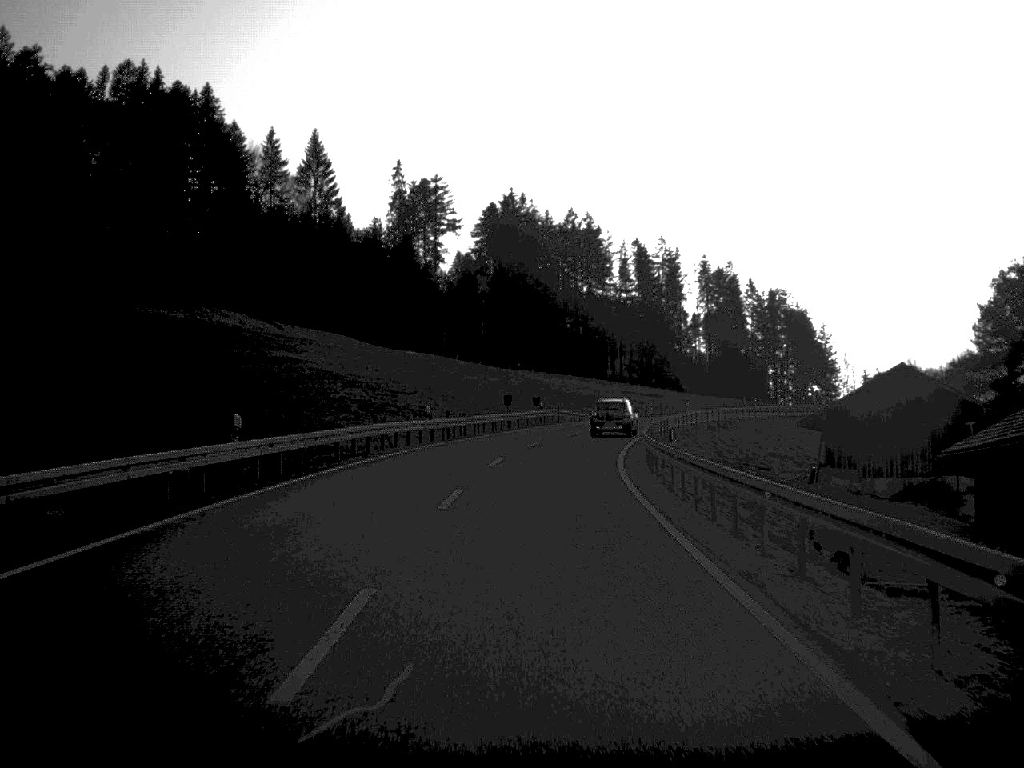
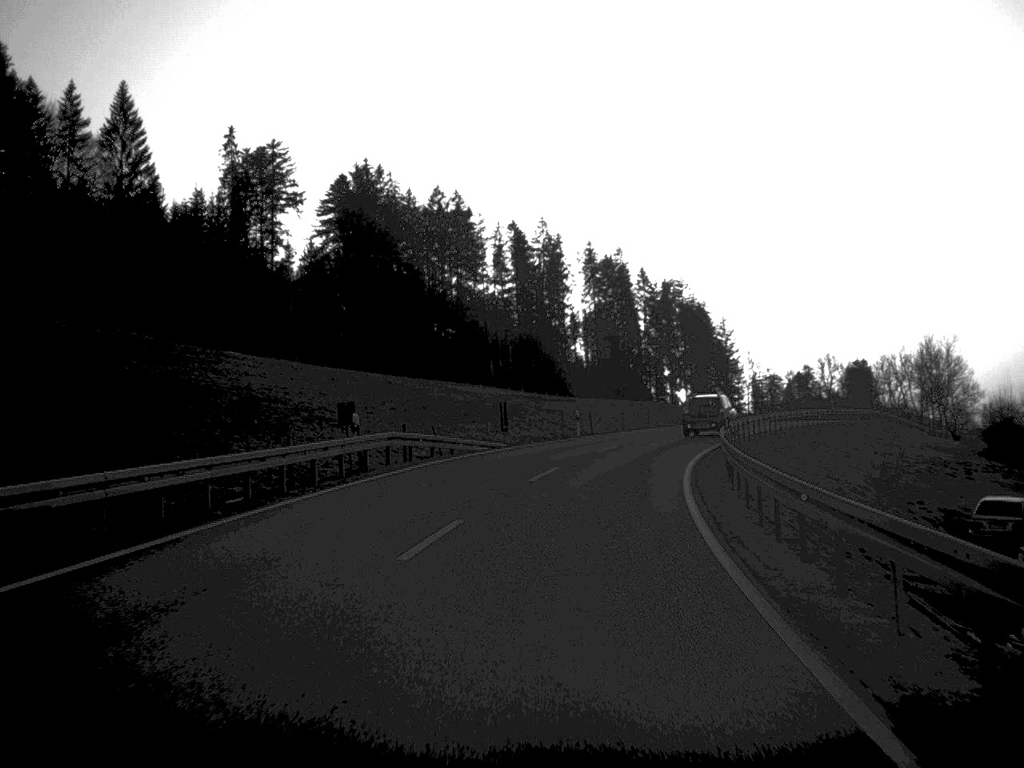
(+1.7, +41.2) m; +6°
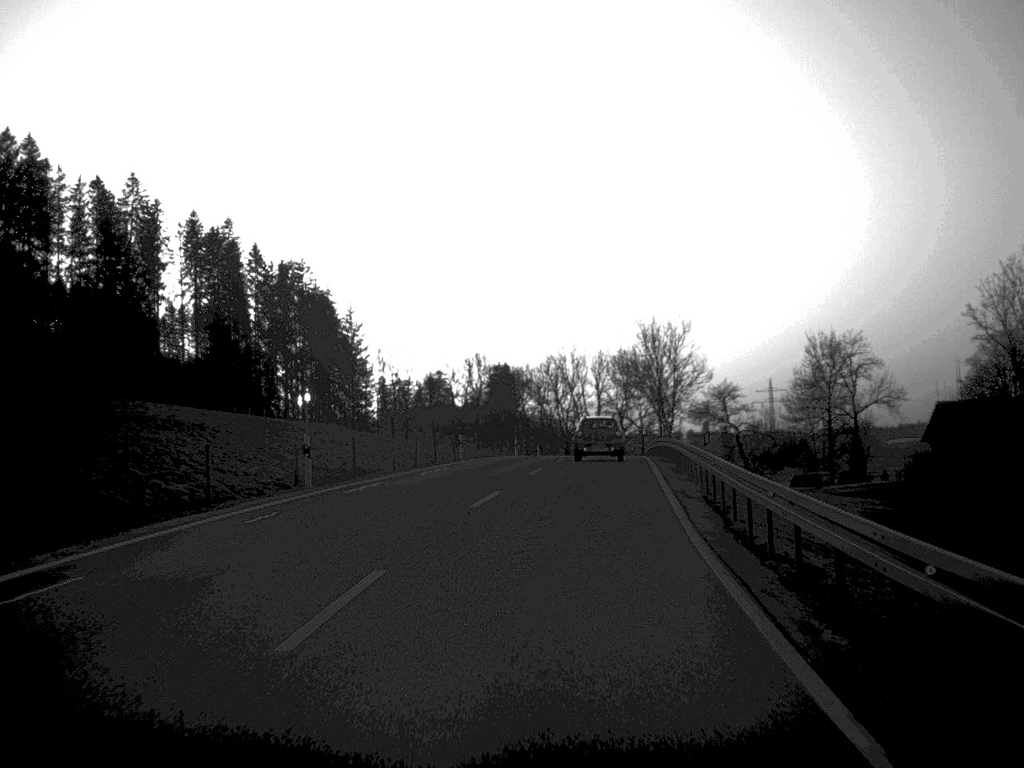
(+7.4, +50.4) m; +17°
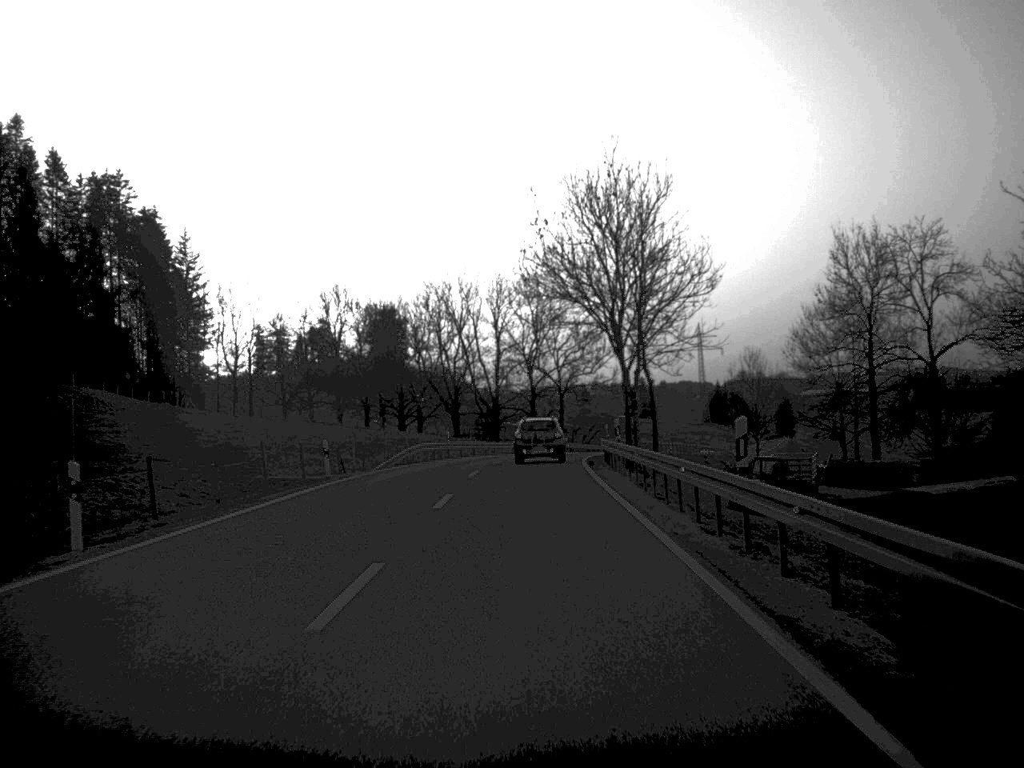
(+3.4, +57.9) m; +4°
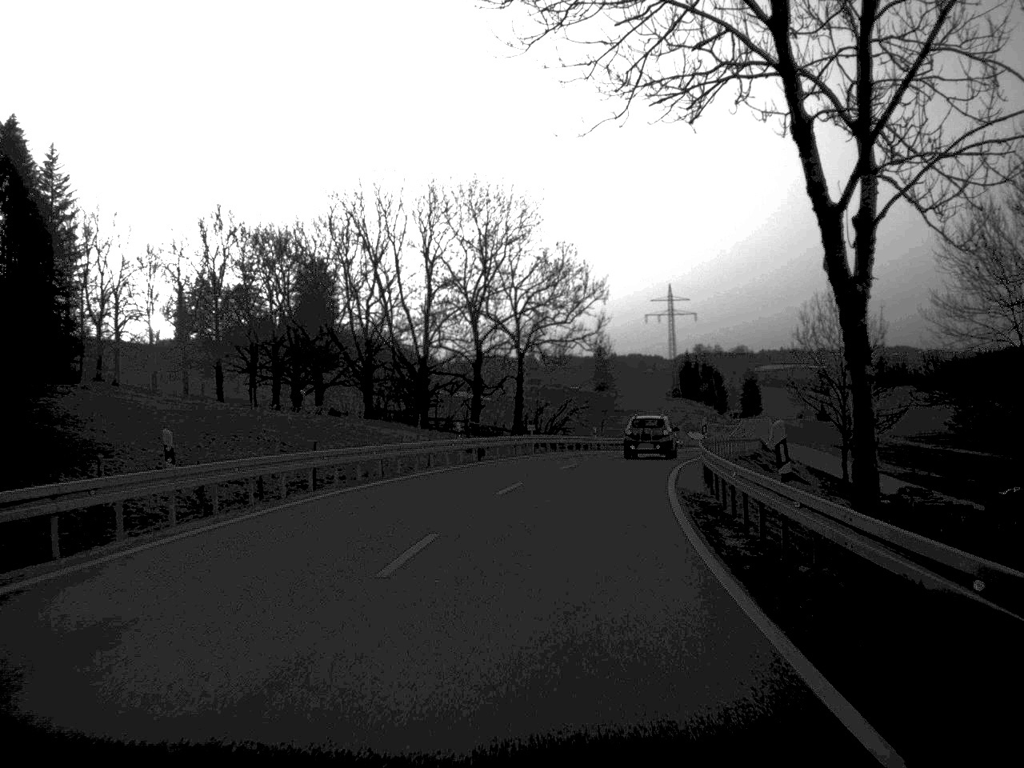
(+0.4, +44.6) m; +3°
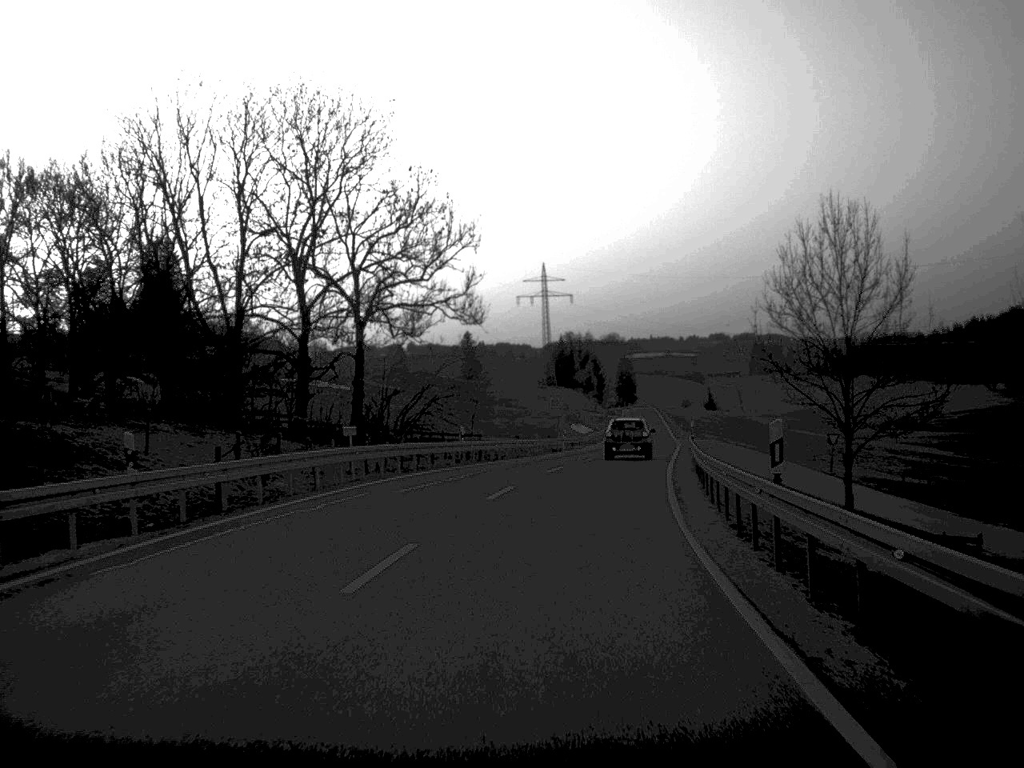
(+1.2, +24.5) m; +6°
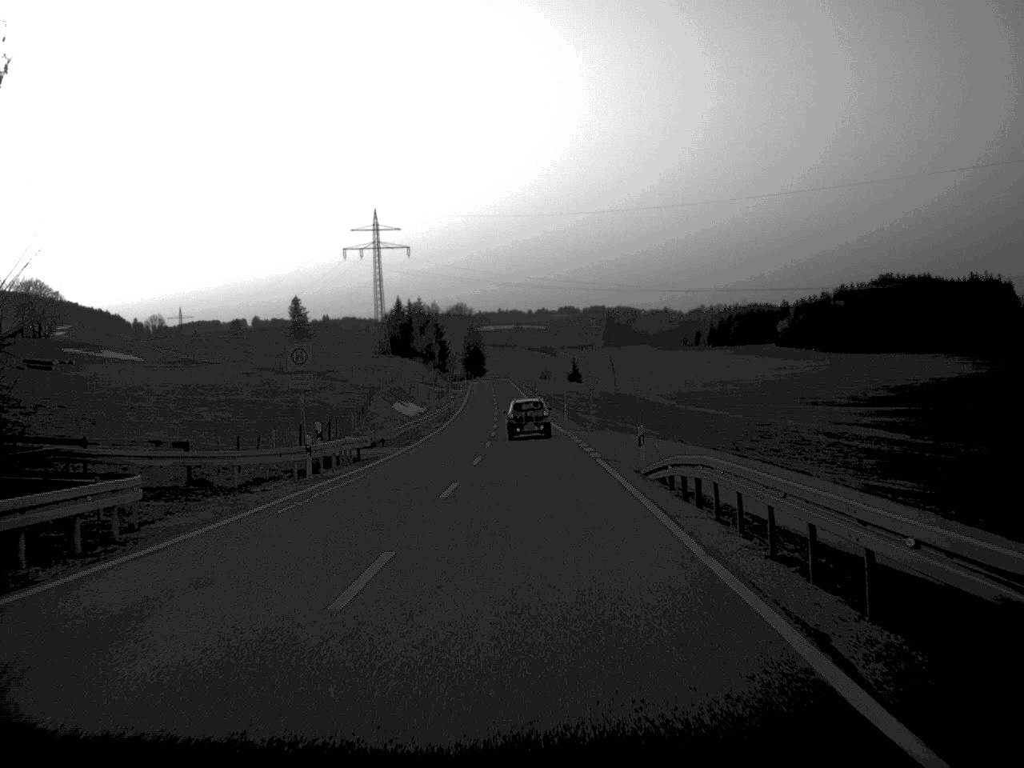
(+3.6, +47.7) m; +7°
